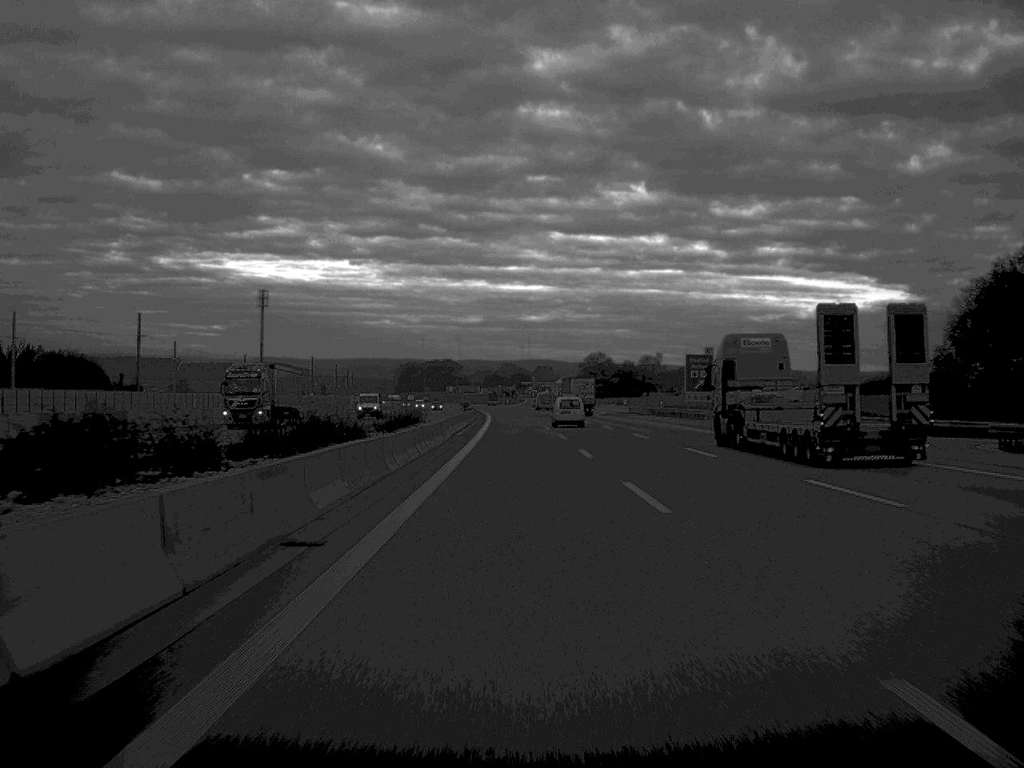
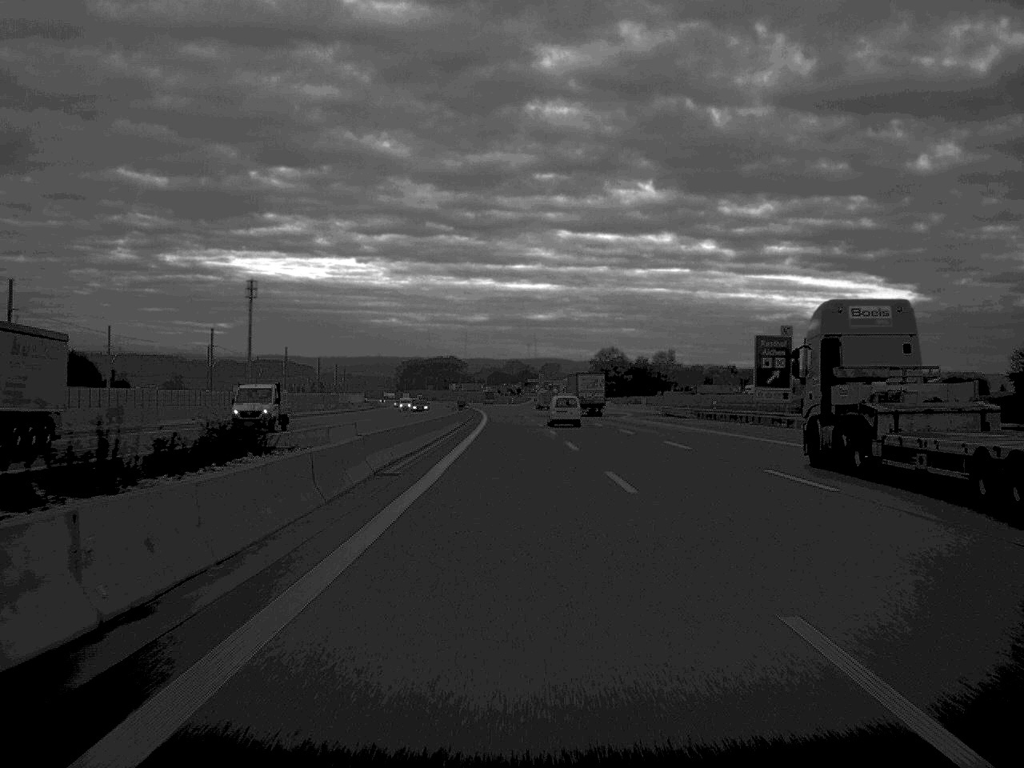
(-0.1, +31.8) m; 0°
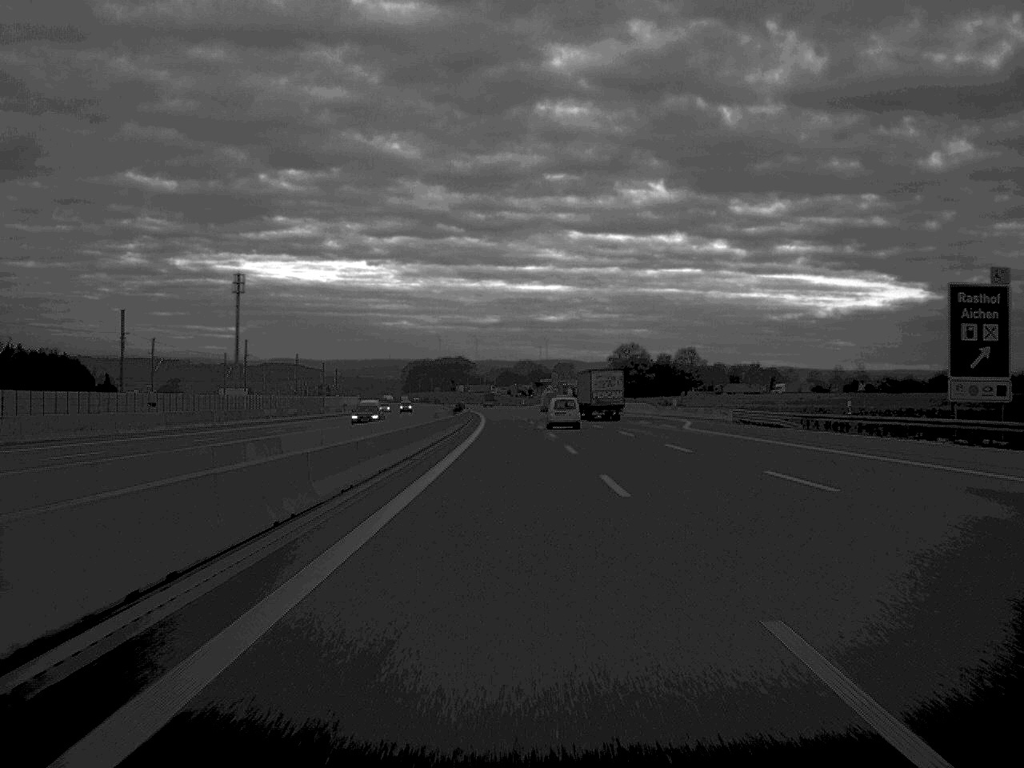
(-0.2, +36.3) m; -1°
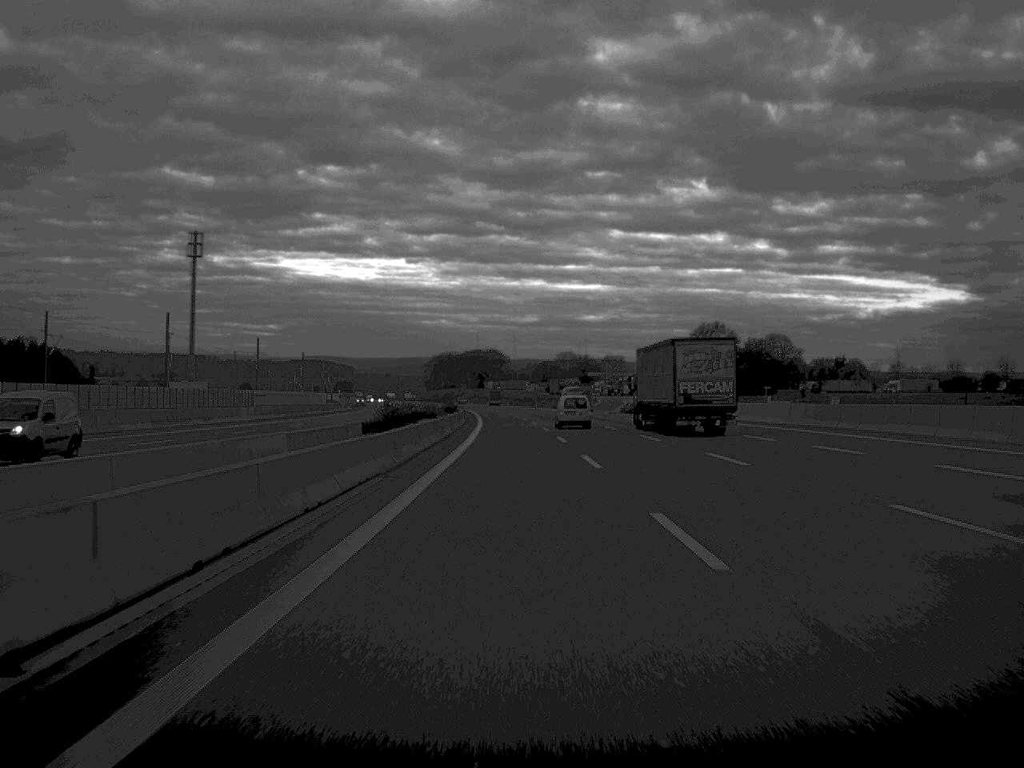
(-1.5, +98.3) m; -2°
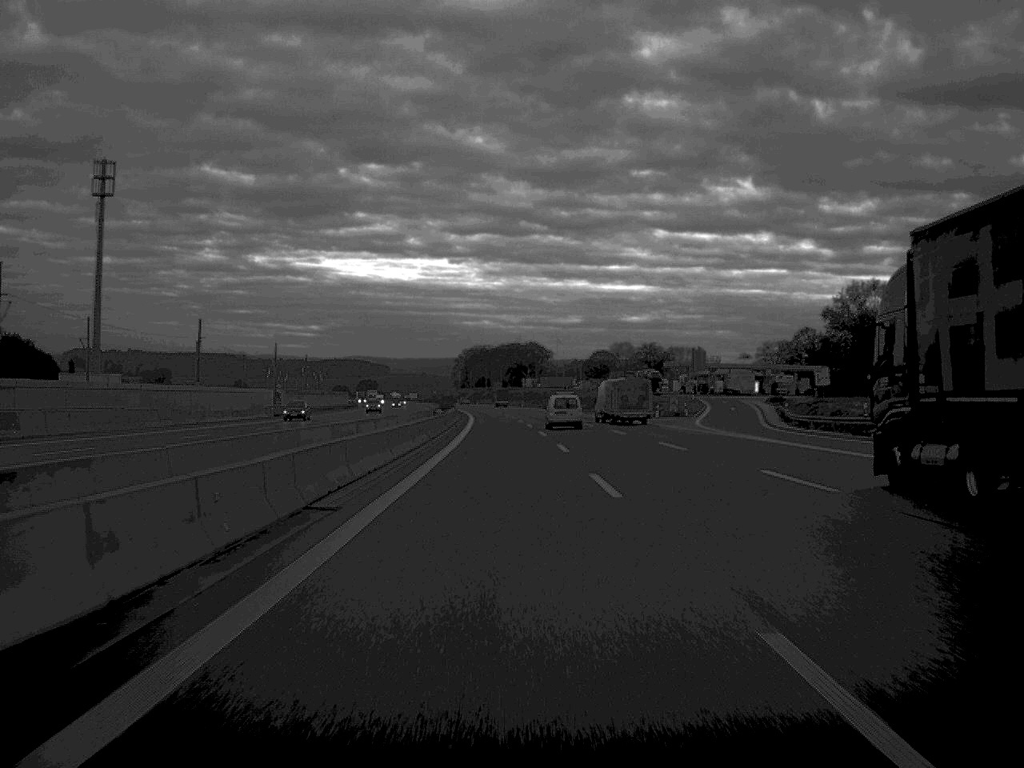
(-1.6, +98.1) m; -2°
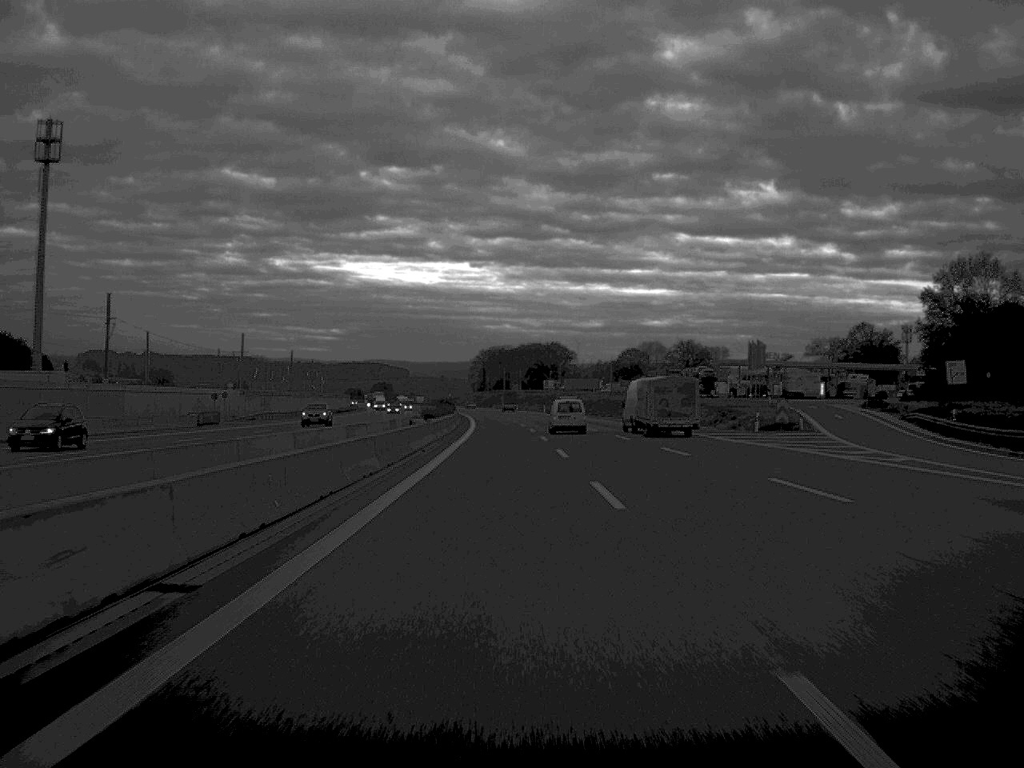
(-0.3, +36.3) m; -1°
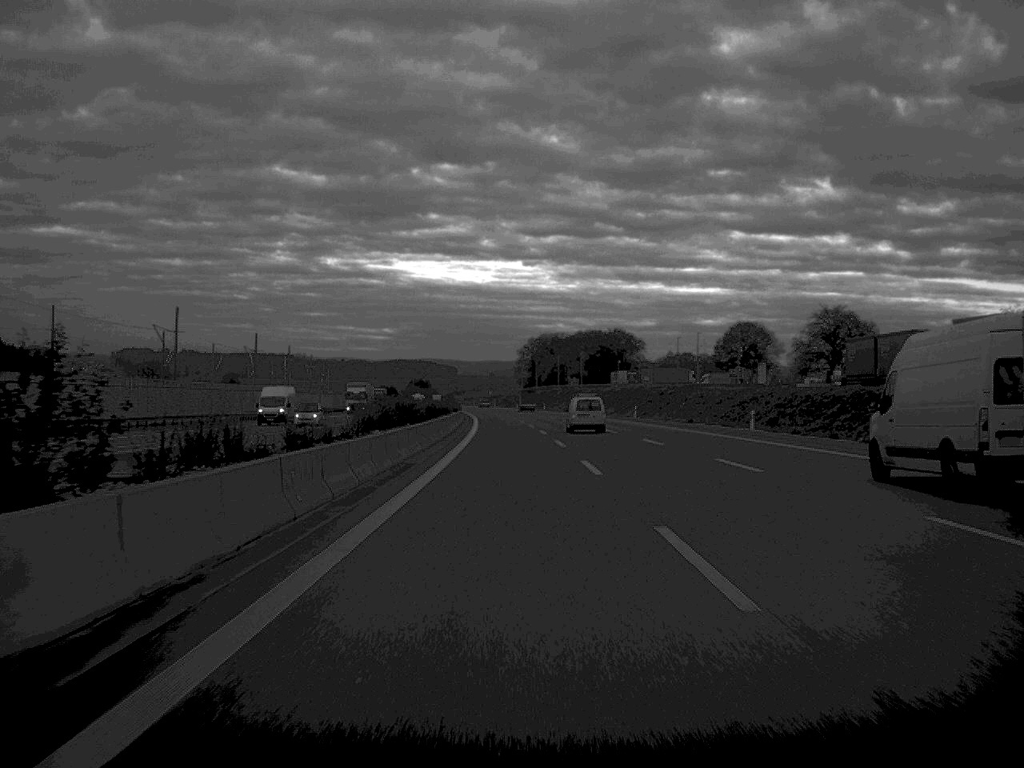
(-2.1, +98.2) m; -2°
